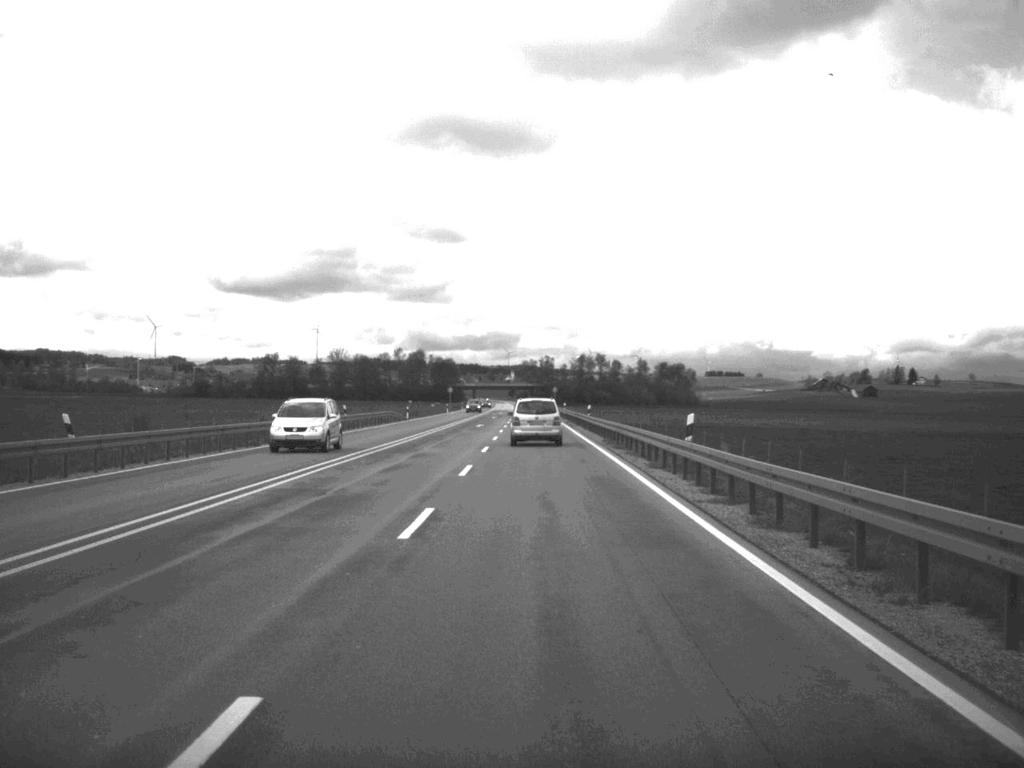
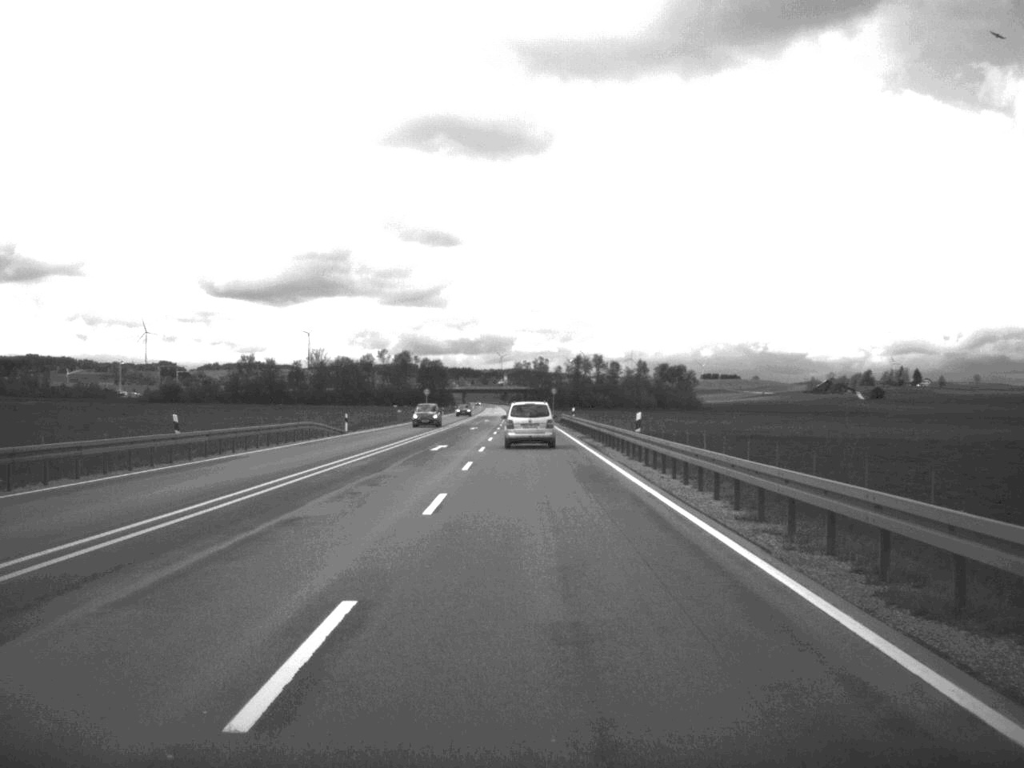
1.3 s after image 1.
(+0.1, +32.4) m; 0°
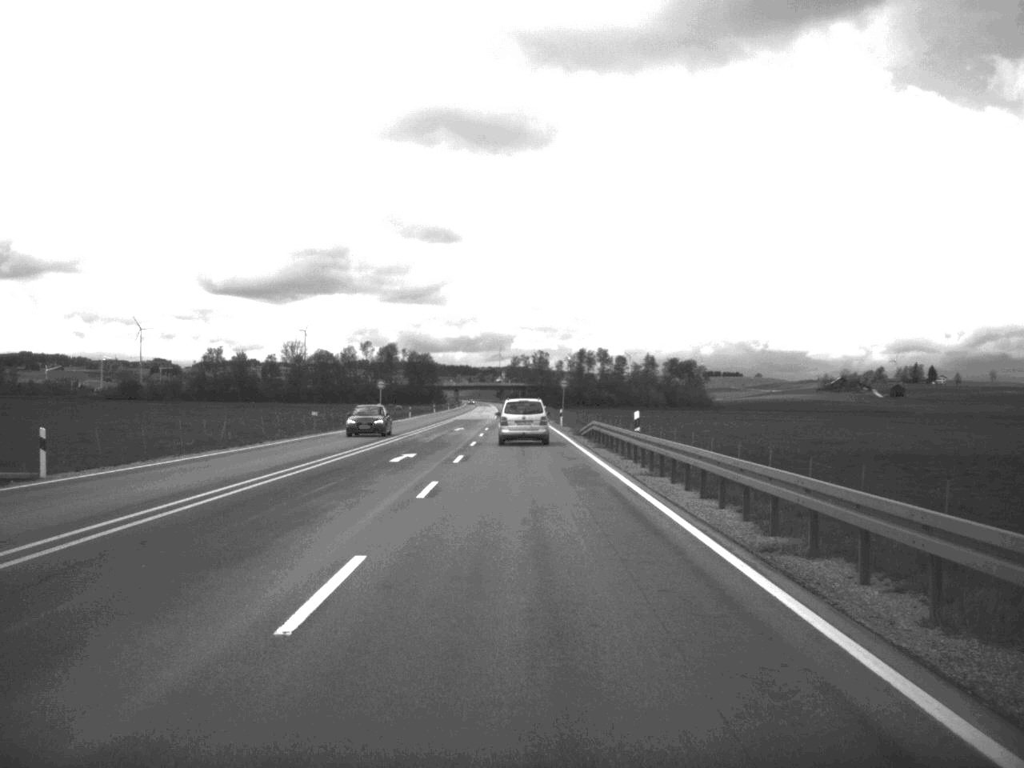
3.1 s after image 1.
(0.0, +45.5) m; 0°
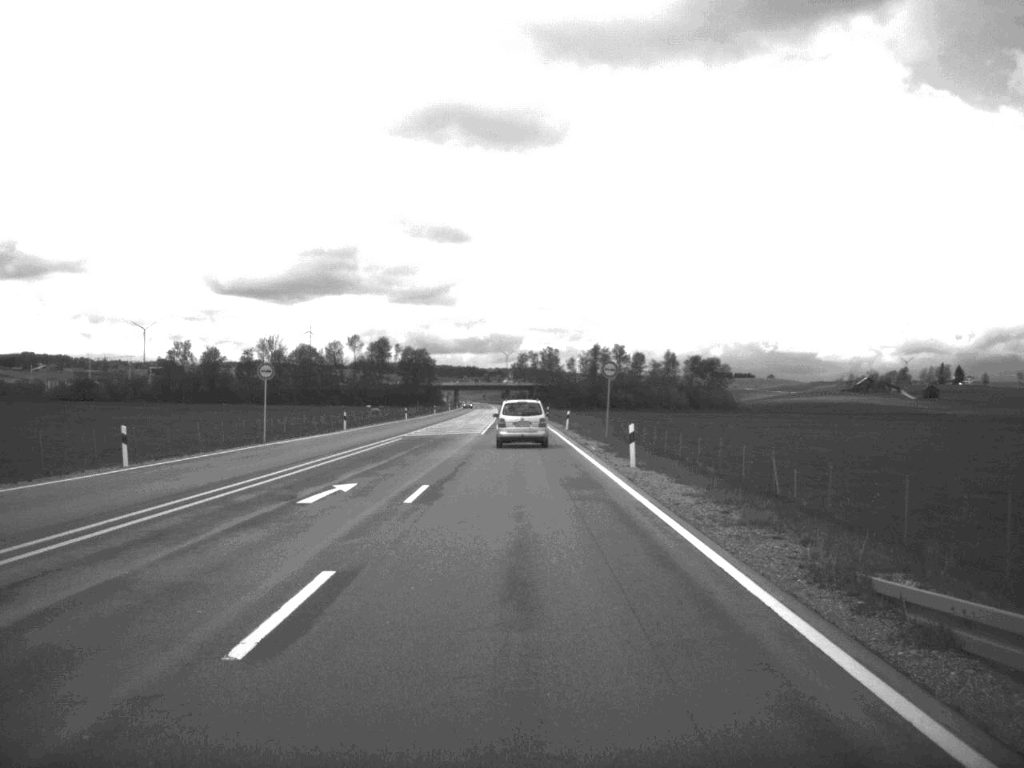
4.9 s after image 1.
(-0.2, +48.6) m; 0°
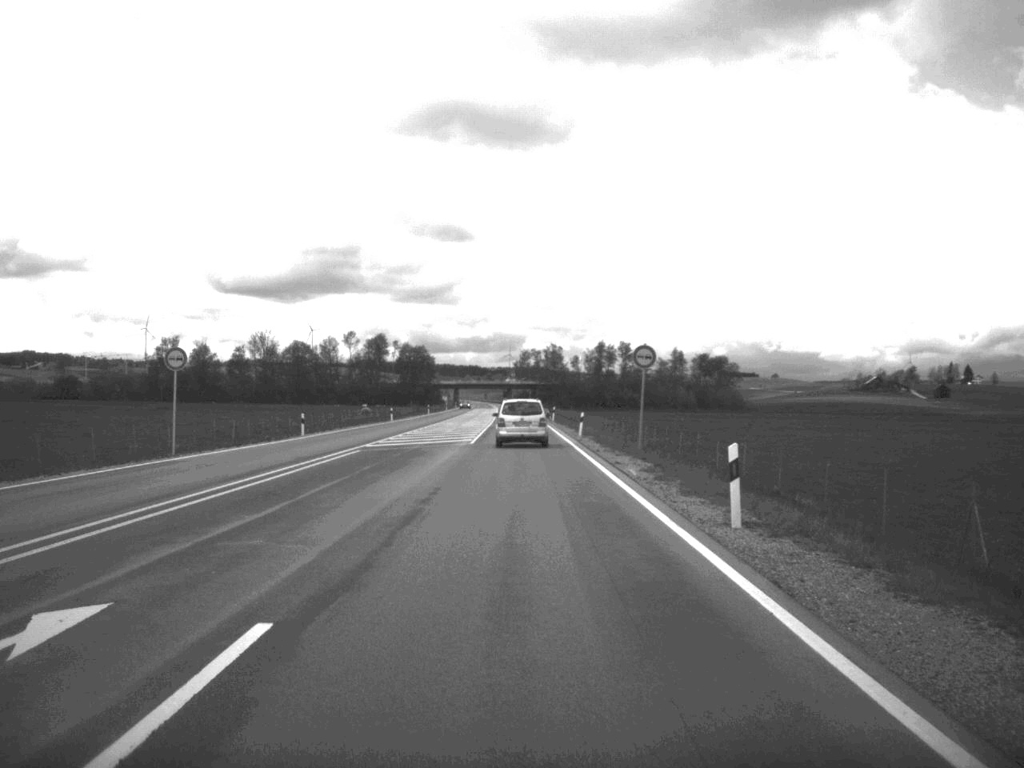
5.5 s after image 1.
(0.0, +14.9) m; 0°
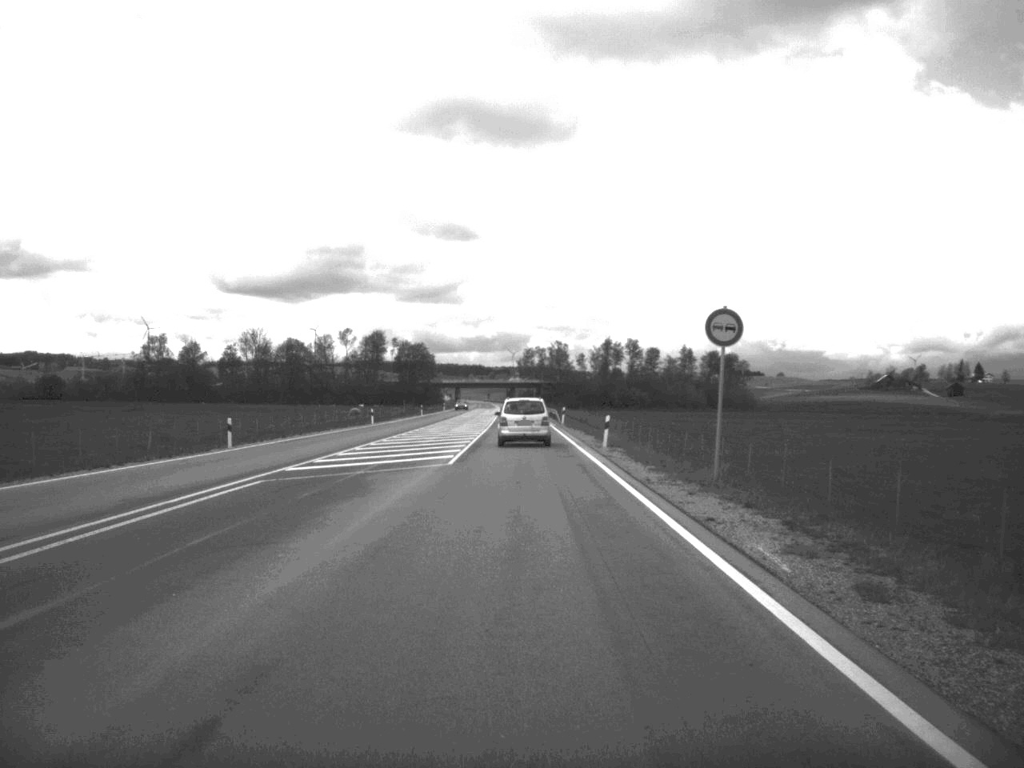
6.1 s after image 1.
(0.0, +15.5) m; 0°
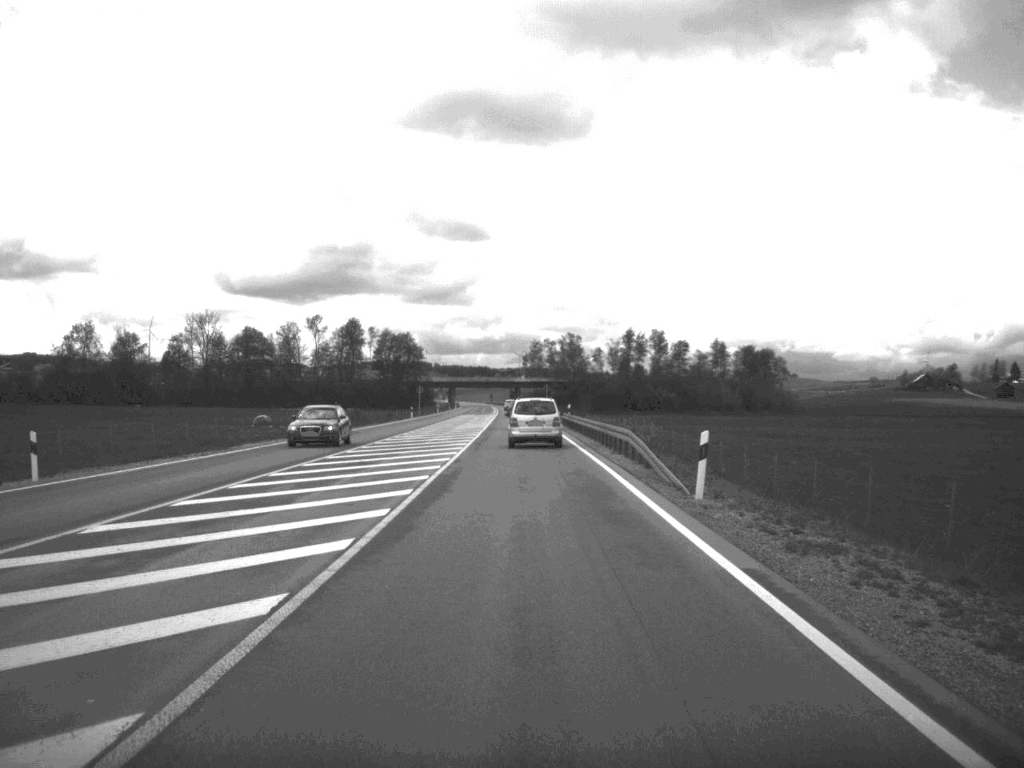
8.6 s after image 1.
(-0.4, +62.1) m; 0°
